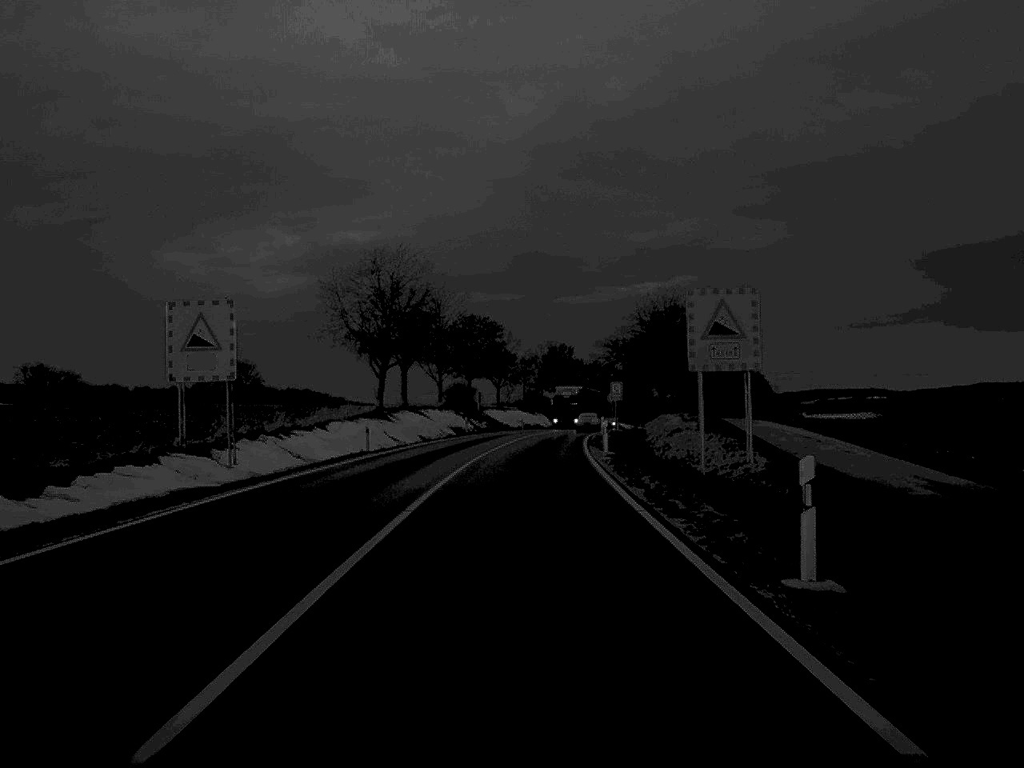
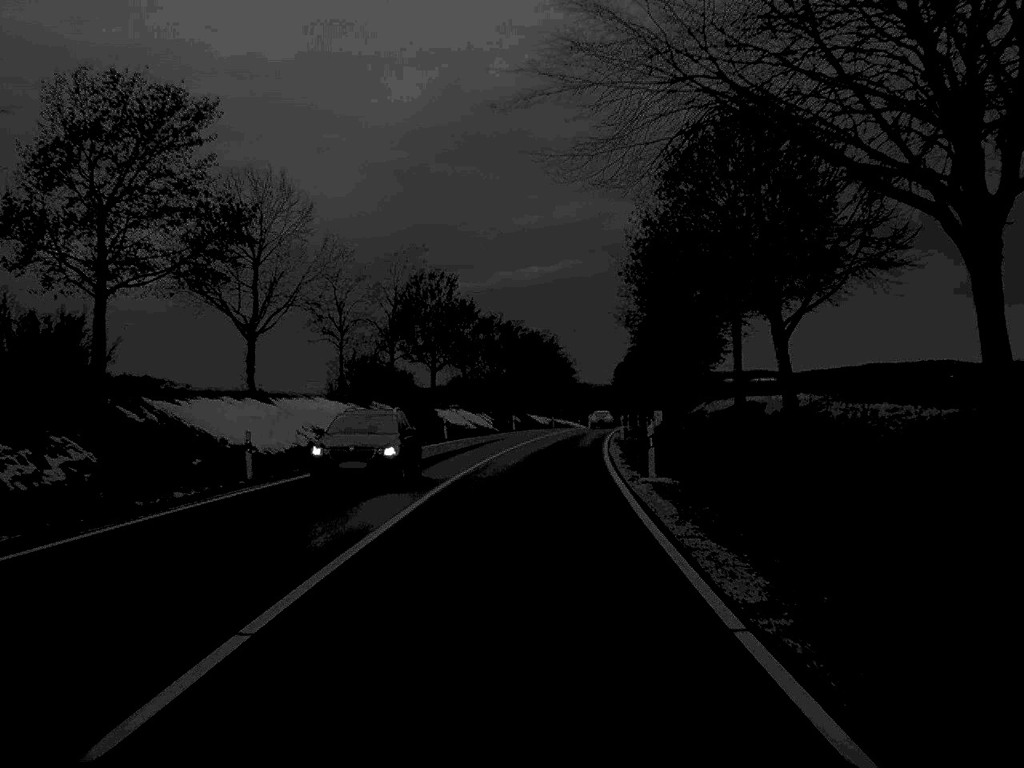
(+3.1, +84.6) m; +5°
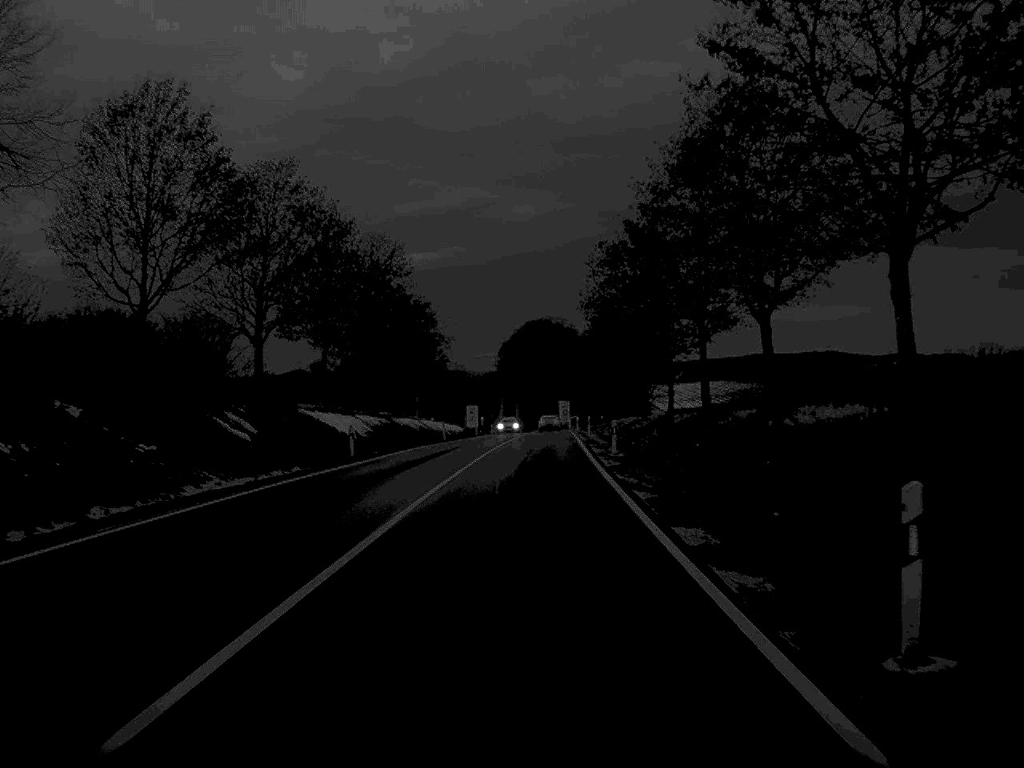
(+4.3, +84.8) m; +5°
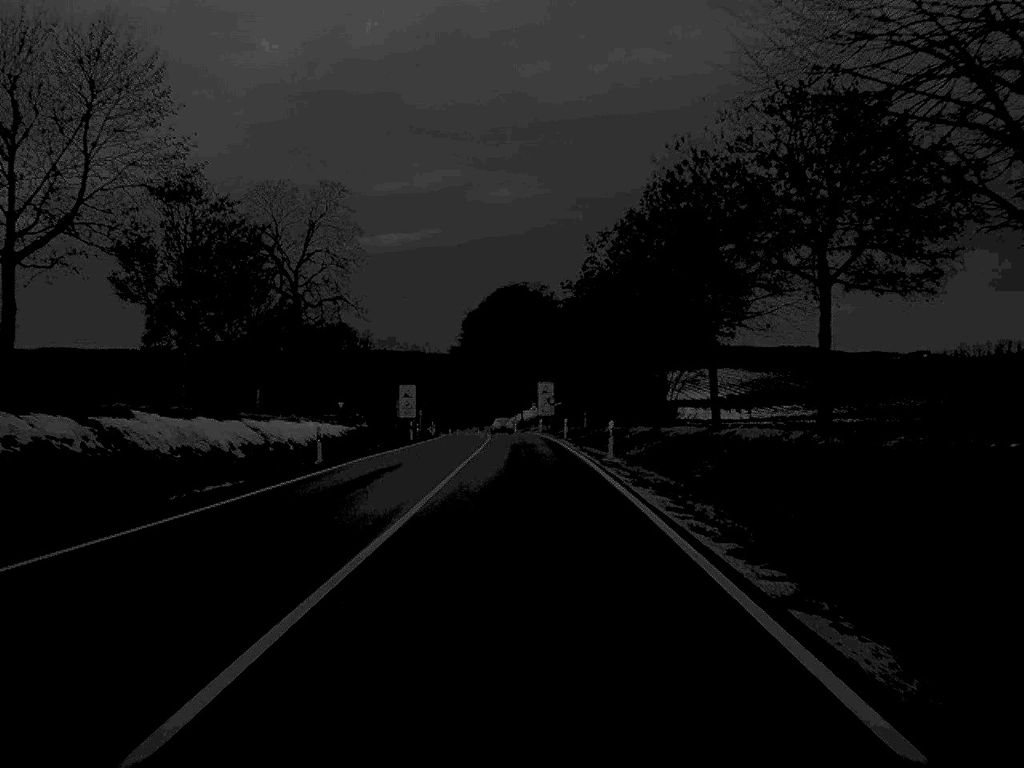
(+1.0, +68.6) m; +1°
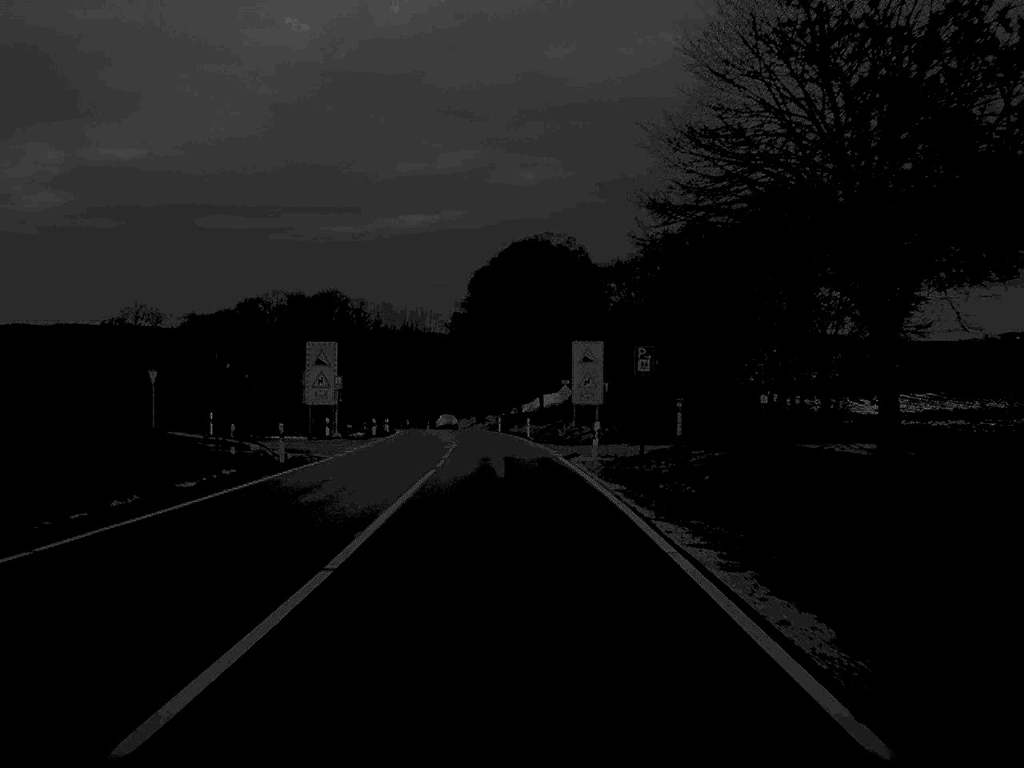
(-0.2, +66.3) m; -1°
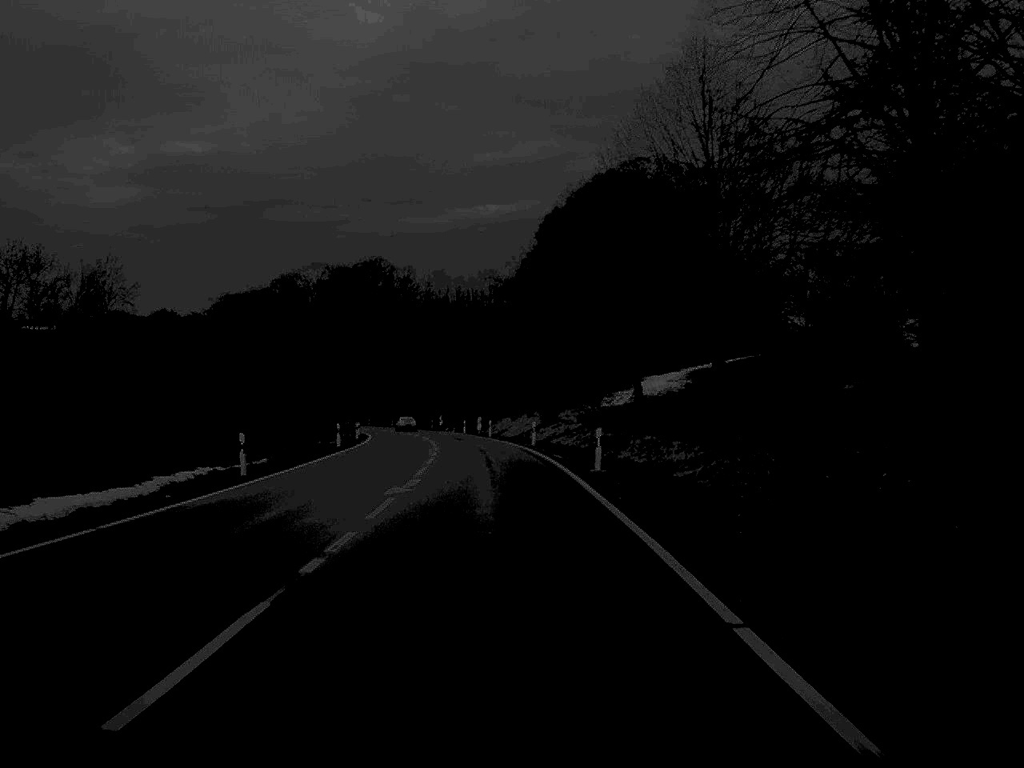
(-1.9, +68.0) m; -3°
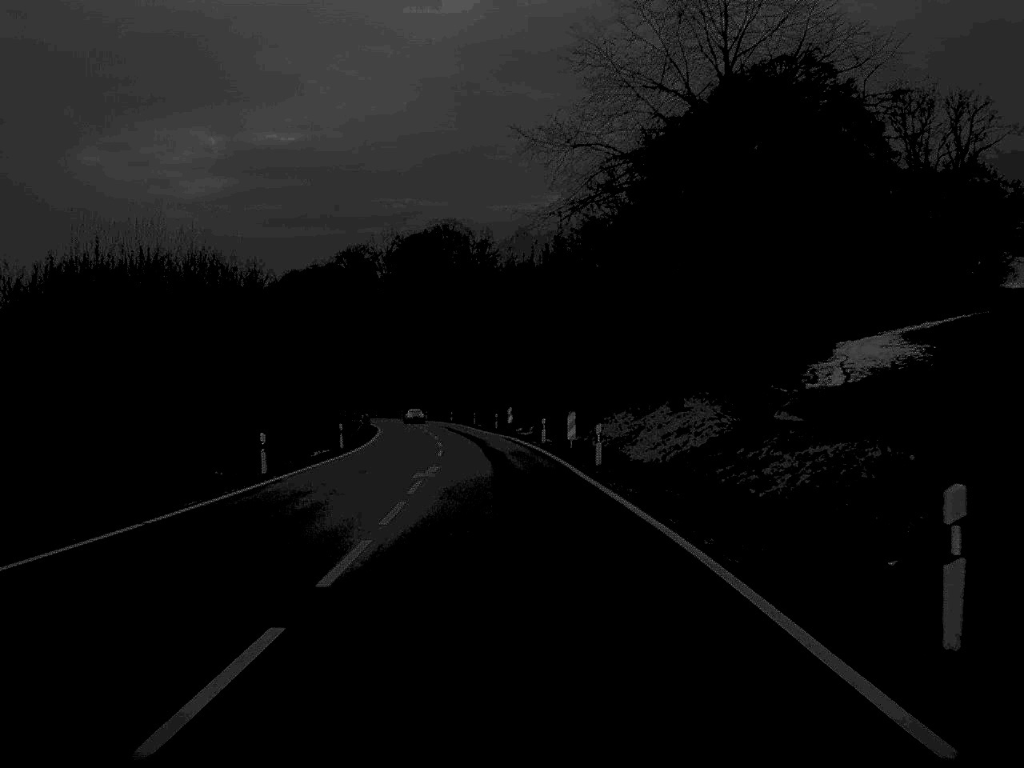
(-1.7, +48.8) m; -4°
